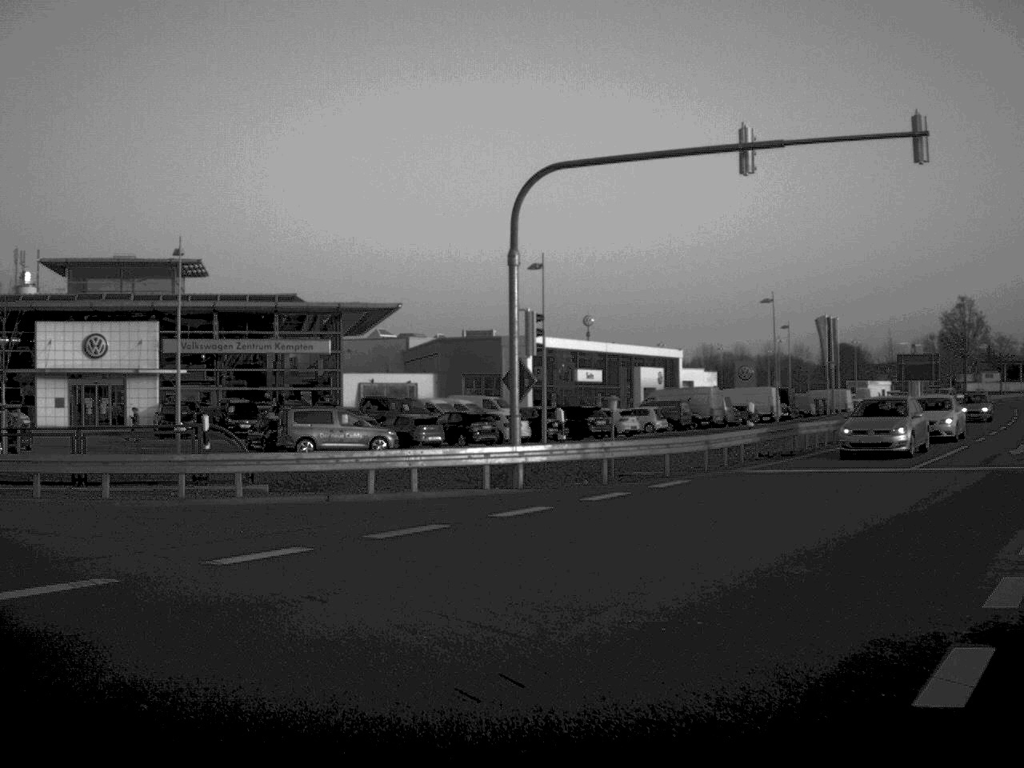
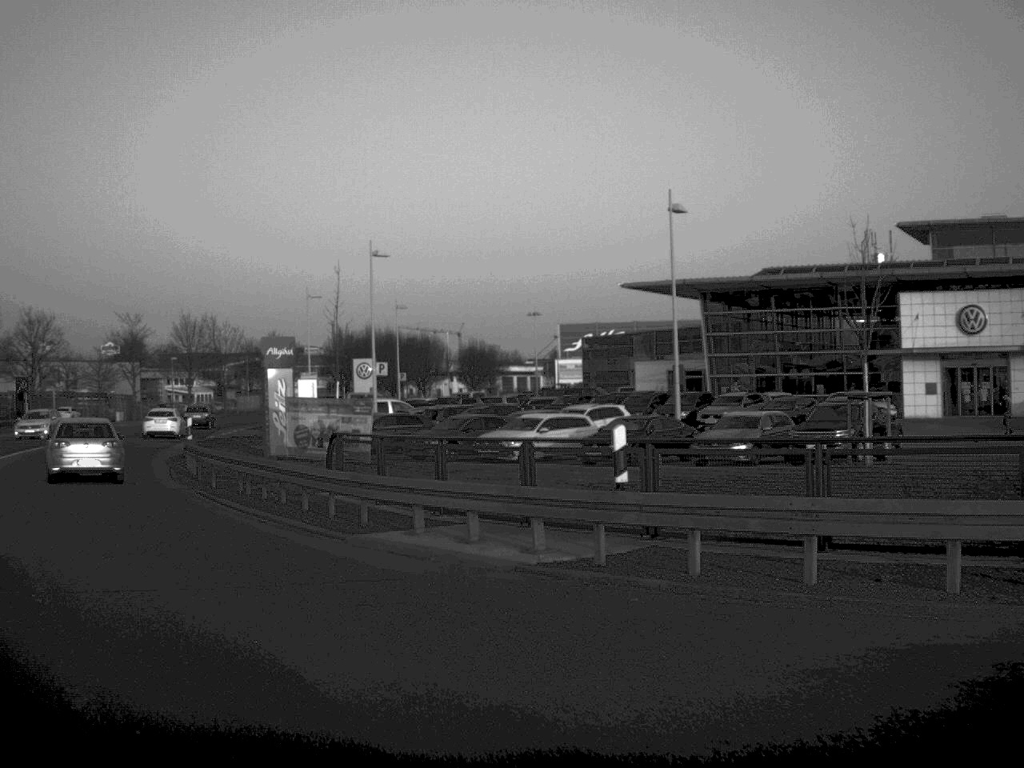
(-4.0, +11.5) m; -38°
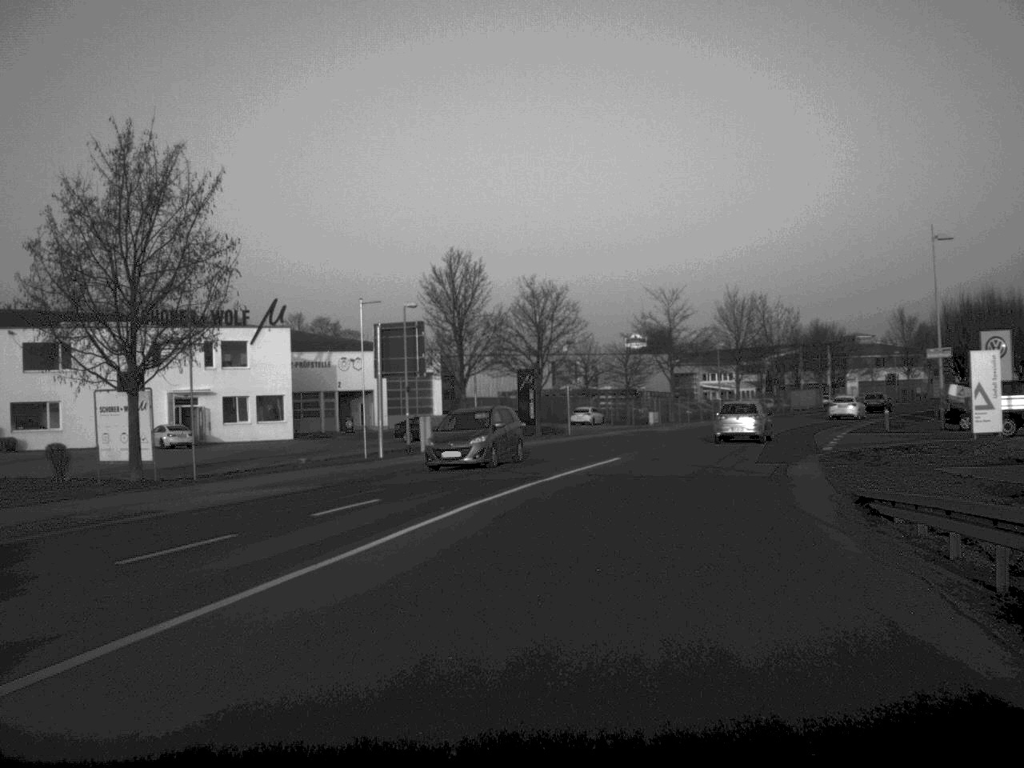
(-7.9, +23.3) m; -23°
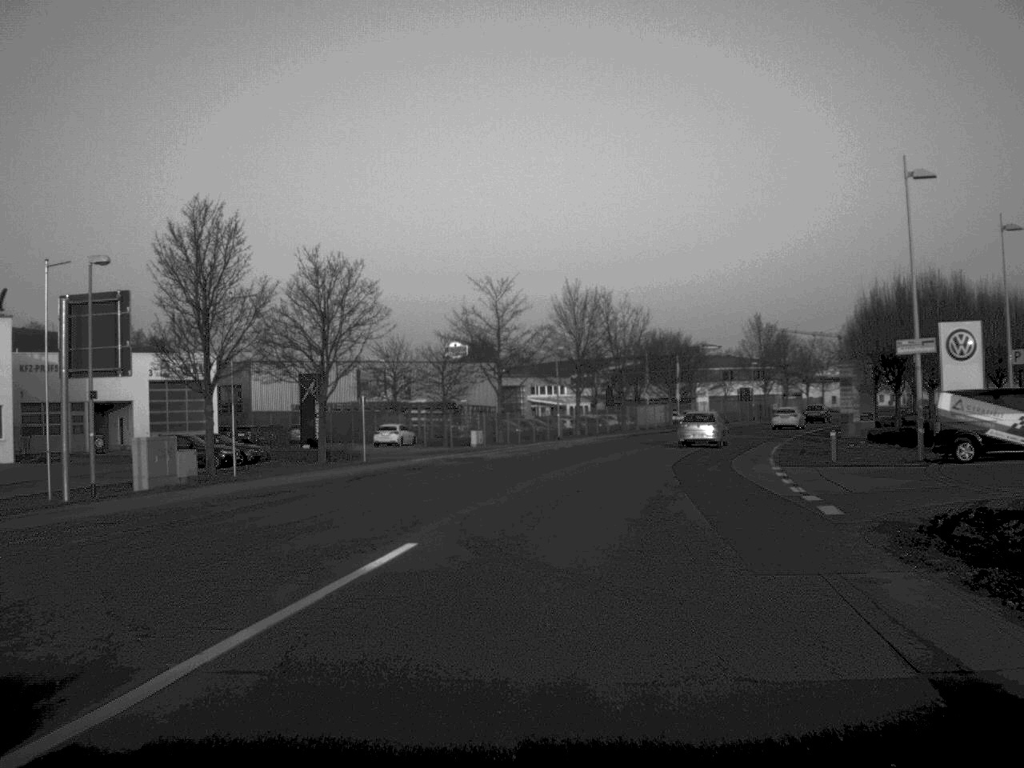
(+1.4, +18.9) m; +8°
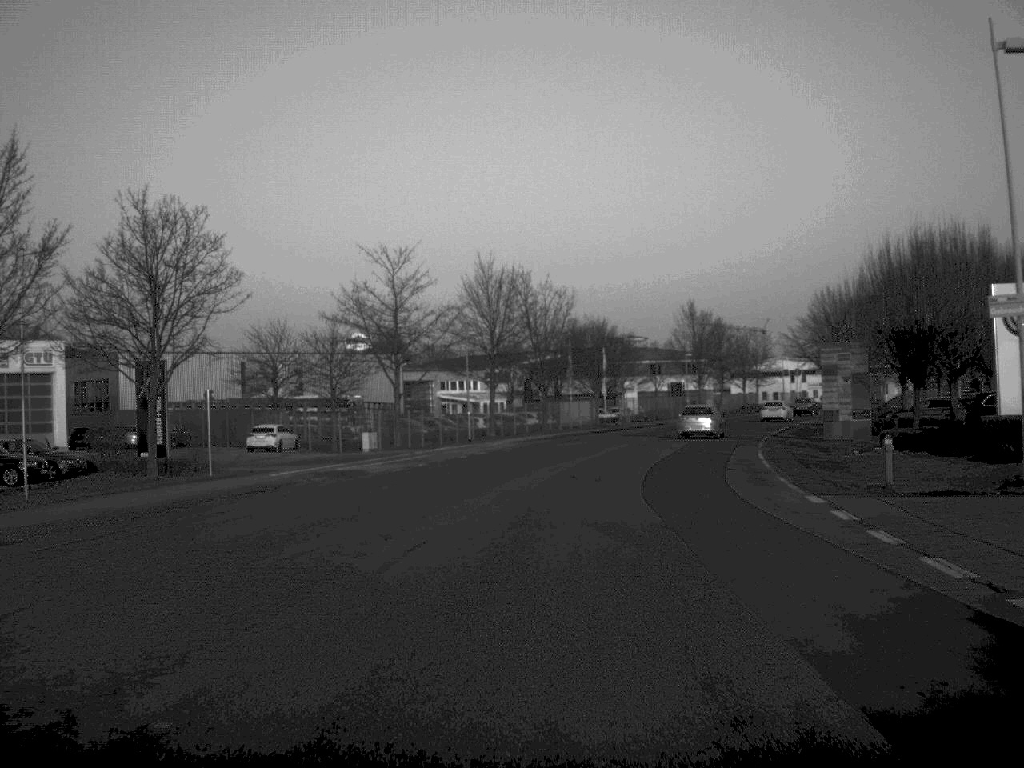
(+0.5, +13.5) m; +4°
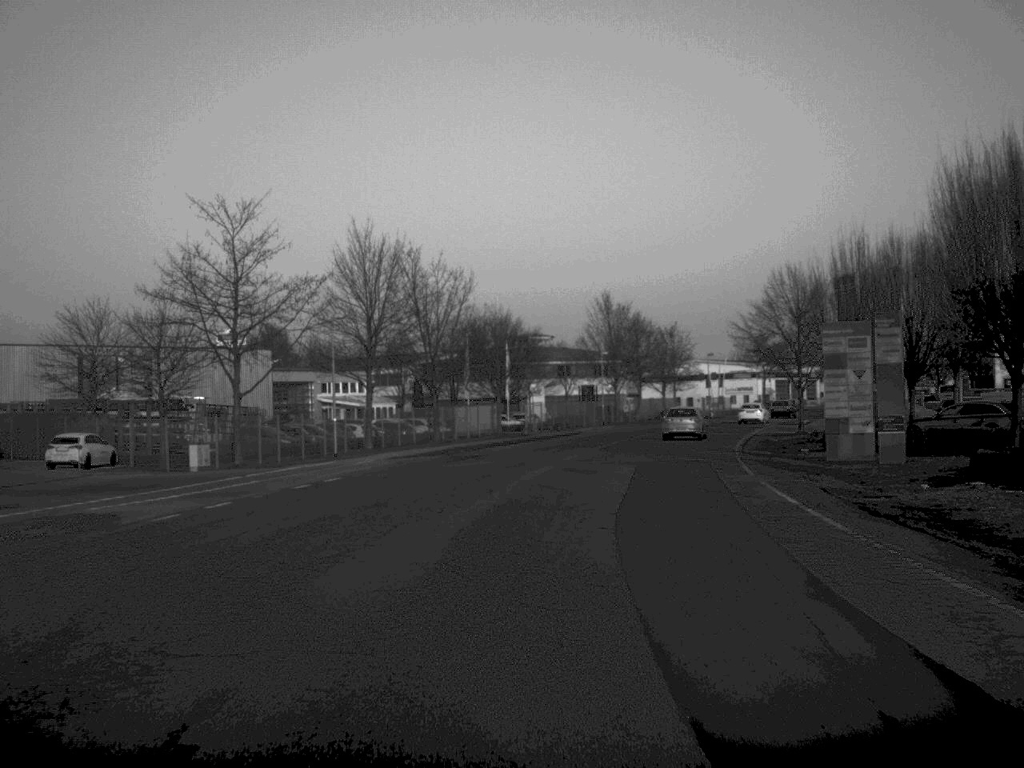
(+0.6, +15.7) m; +5°
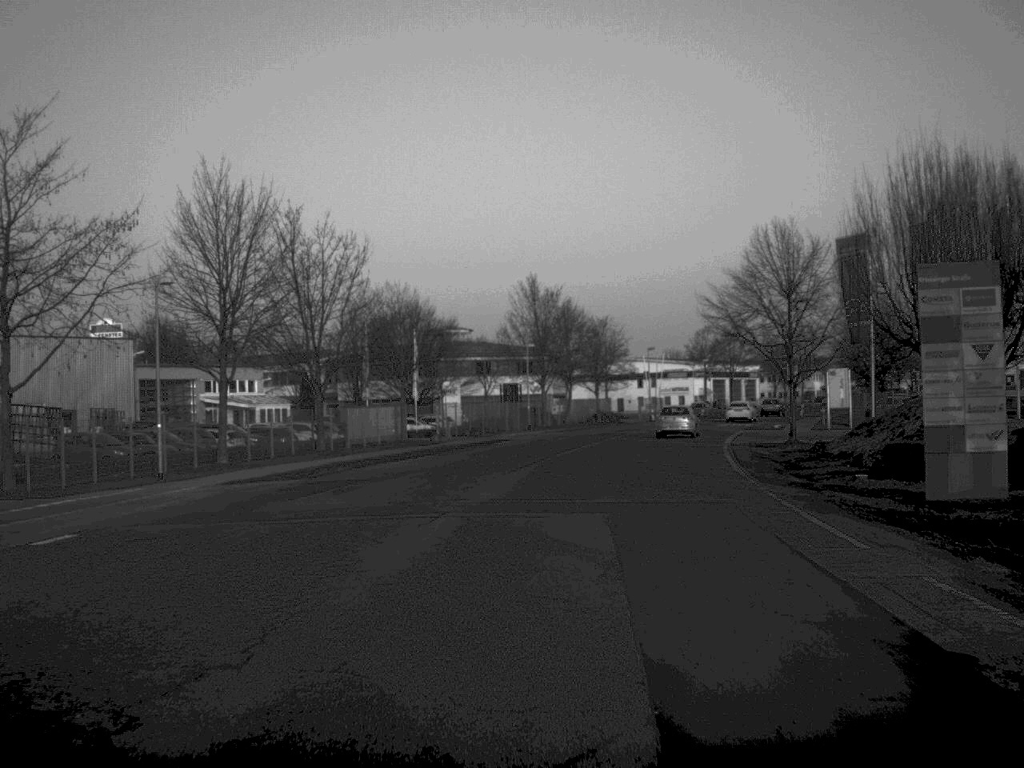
(+0.5, +15.5) m; +3°
